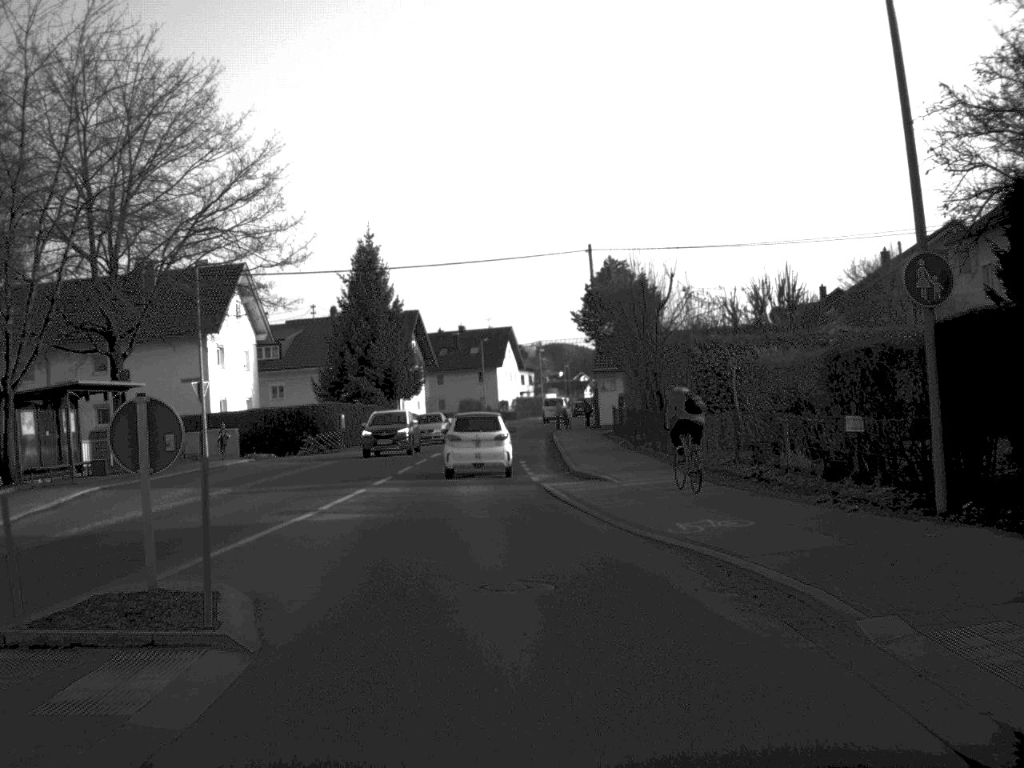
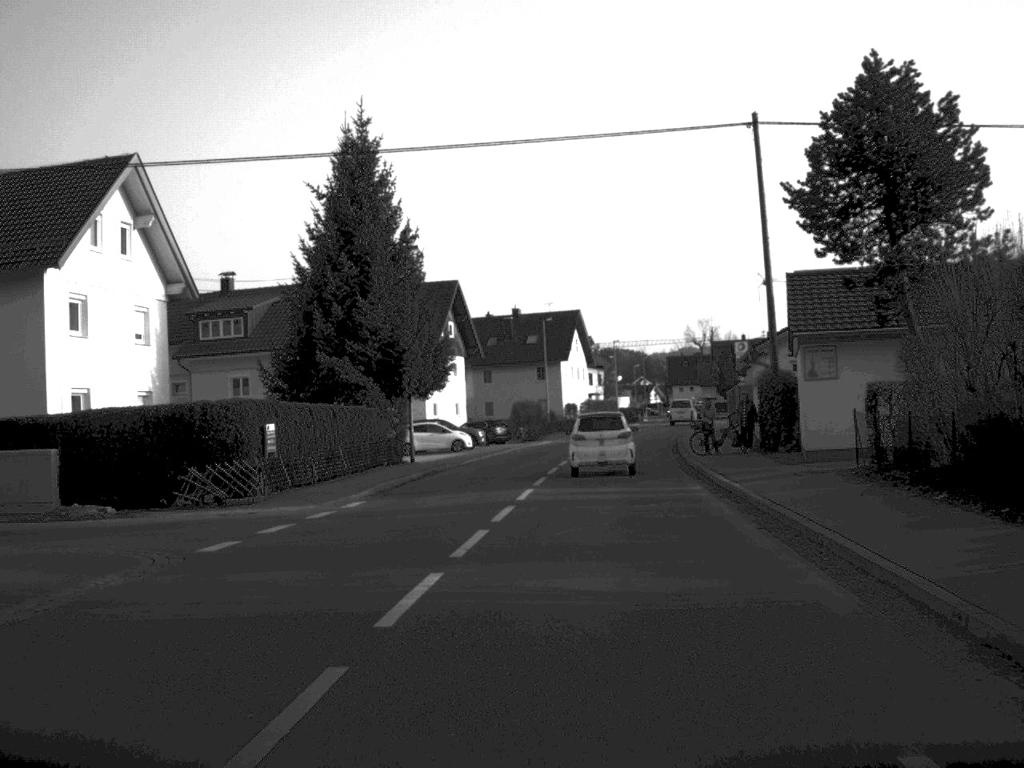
(-1.5, +30.9) m; -2°
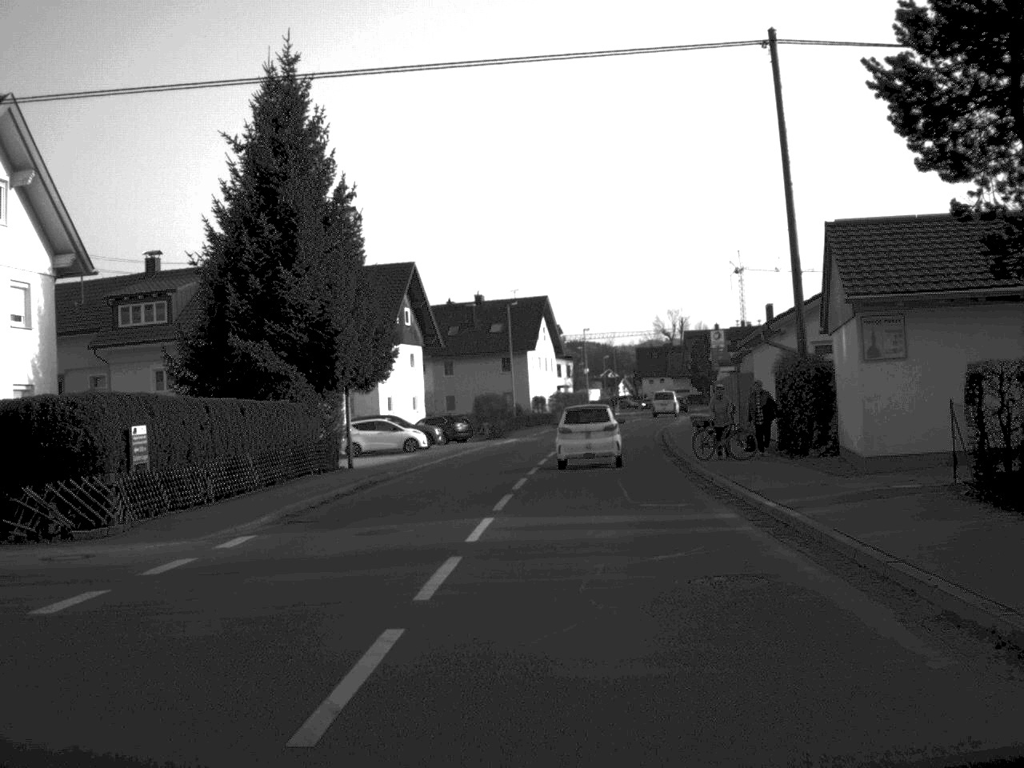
(+0.1, +7.7) m; +2°
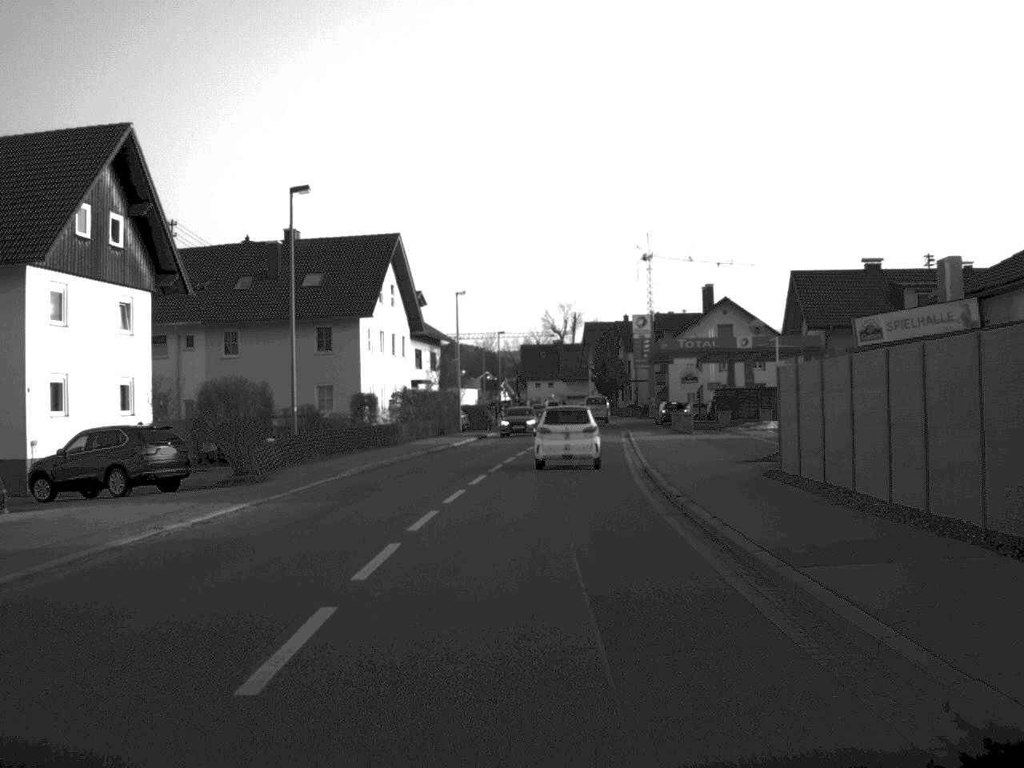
(+2.1, +39.5) m; +6°
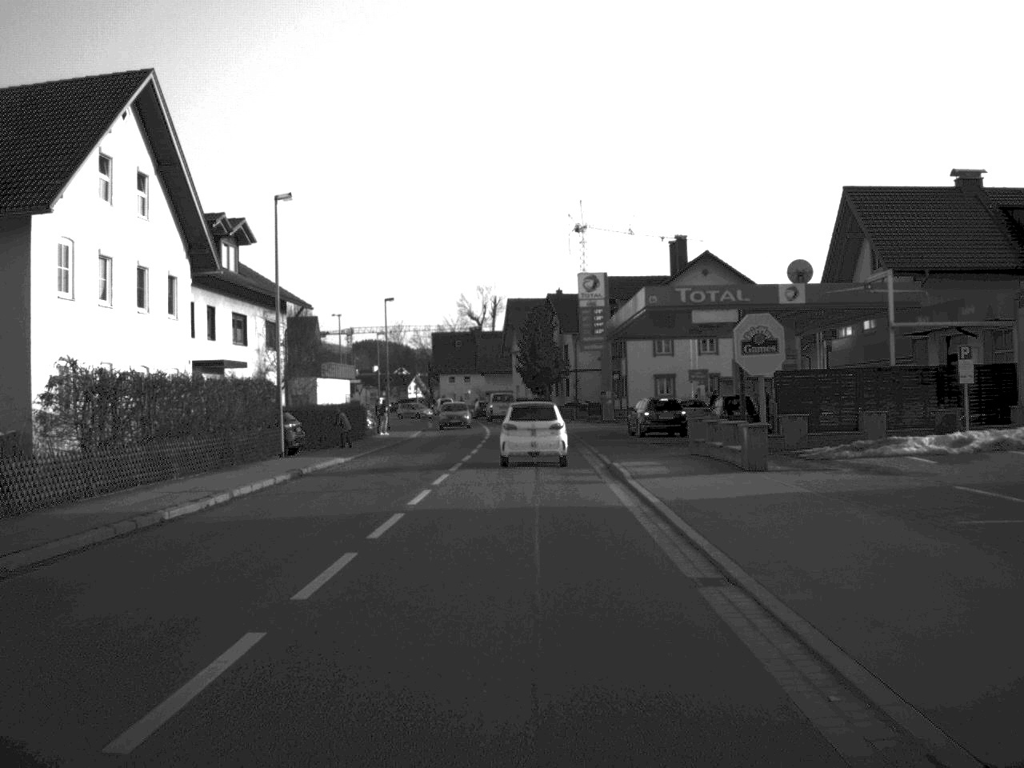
(+1.1, +32.3) m; +4°
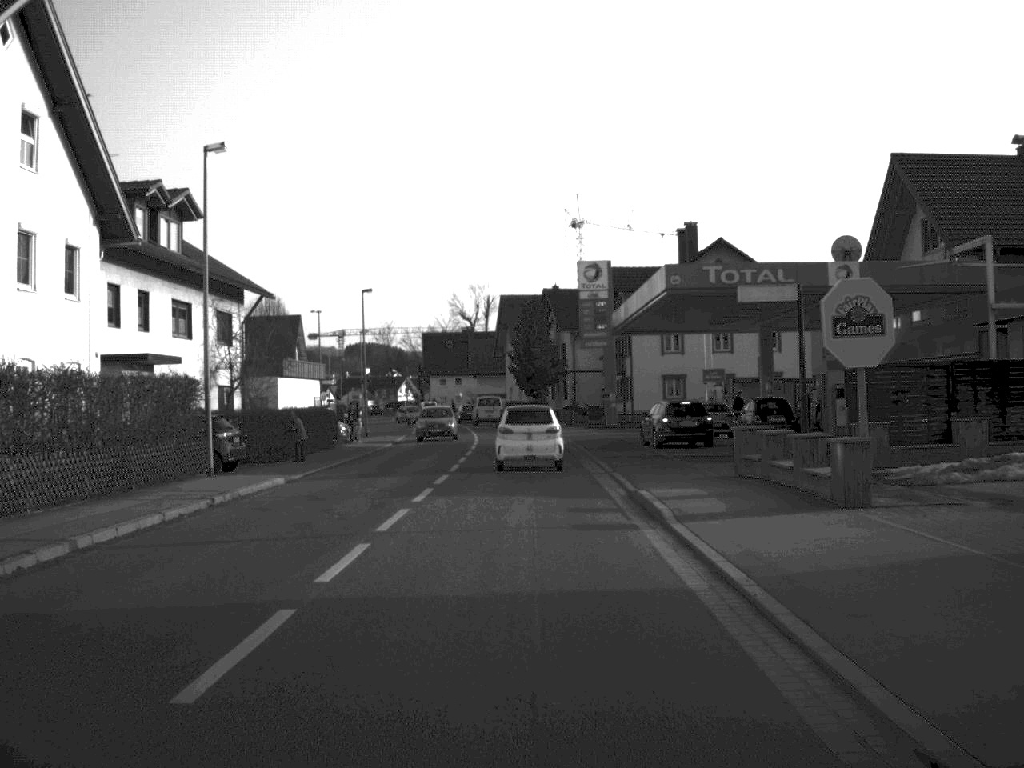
(0.0, +7.9) m; 0°
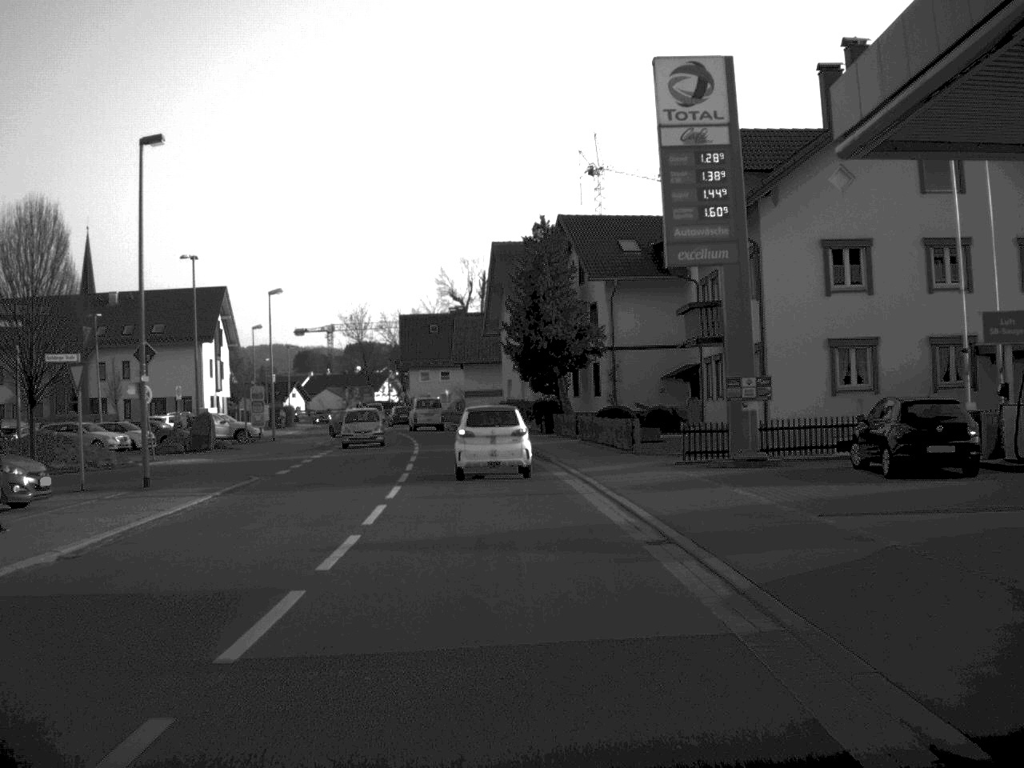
(0.0, +39.0) m; 0°
